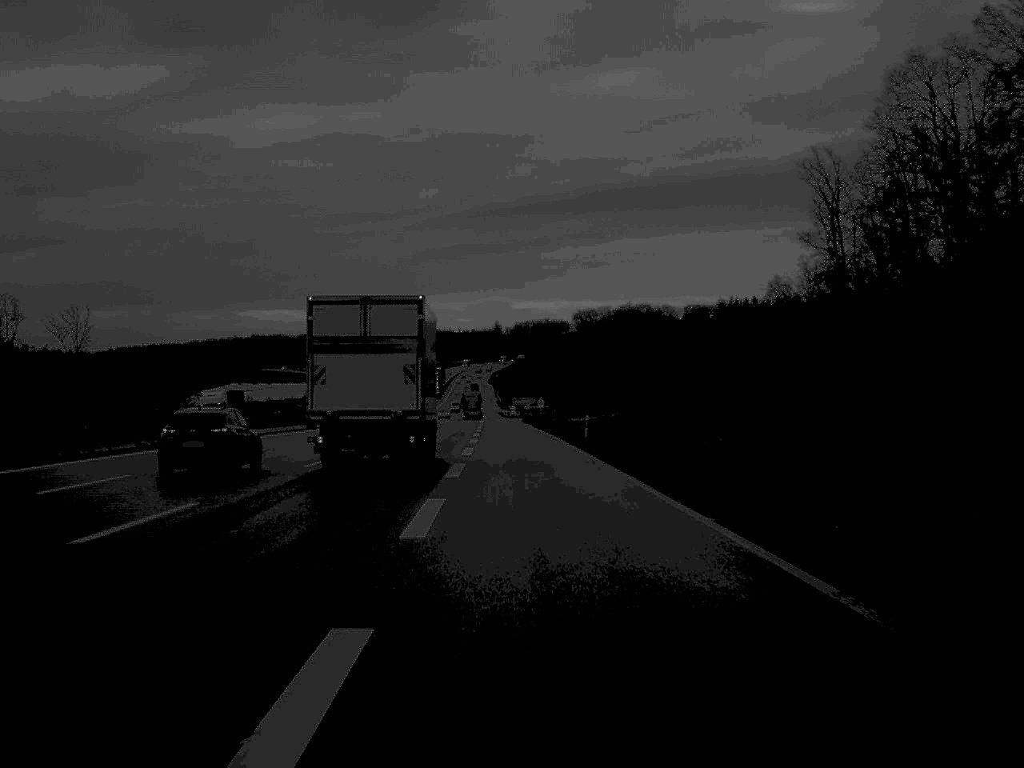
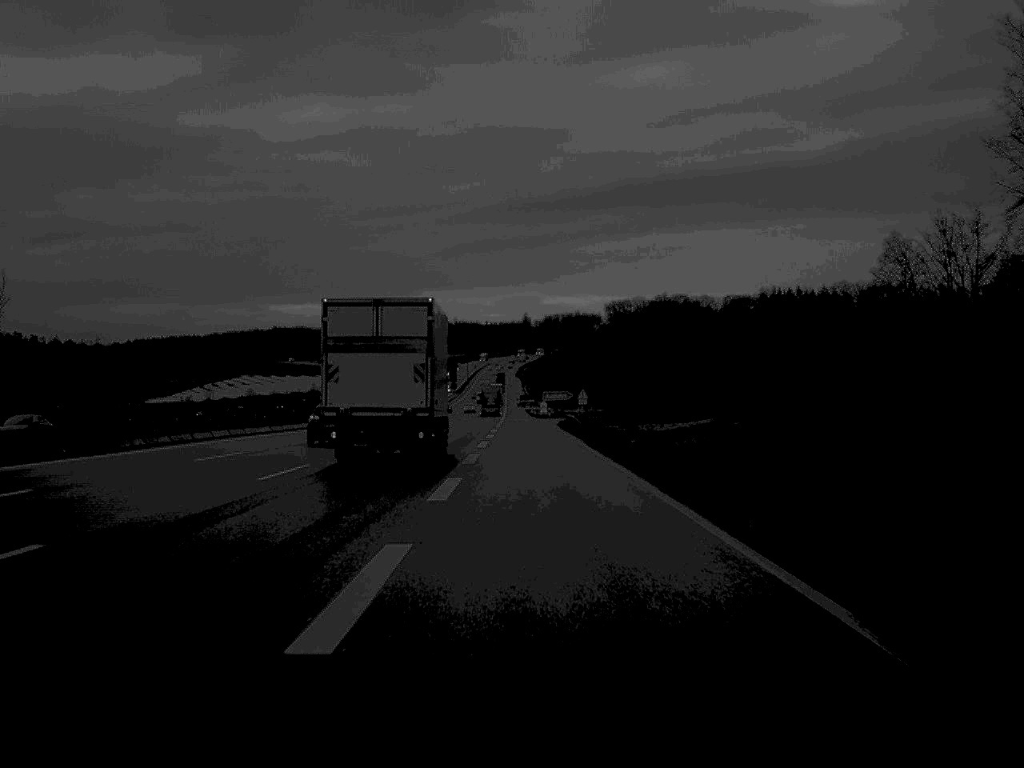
(-0.6, +42.6) m; -1°
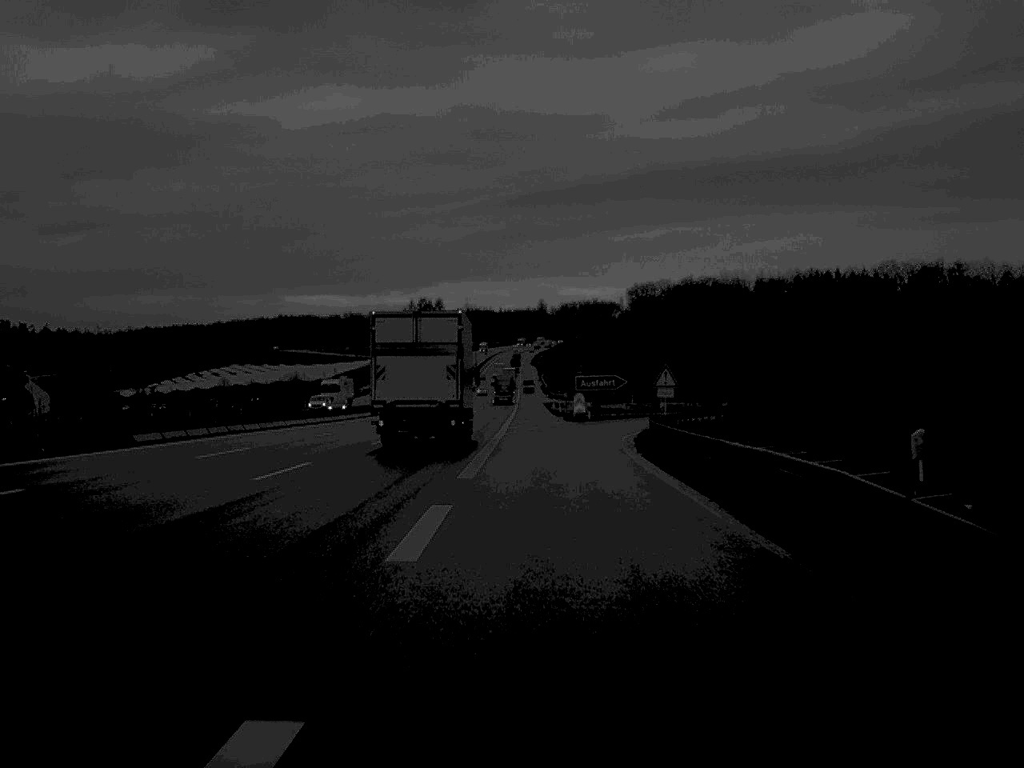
(-0.4, +54.7) m; -1°
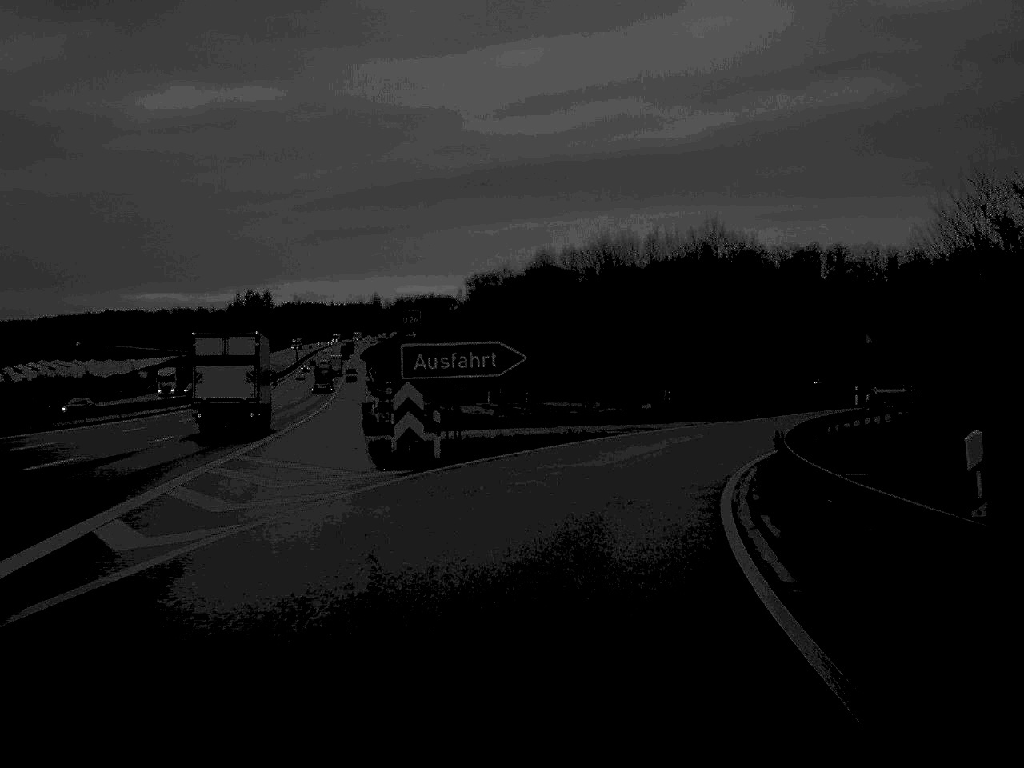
(+2.1, +48.7) m; +7°
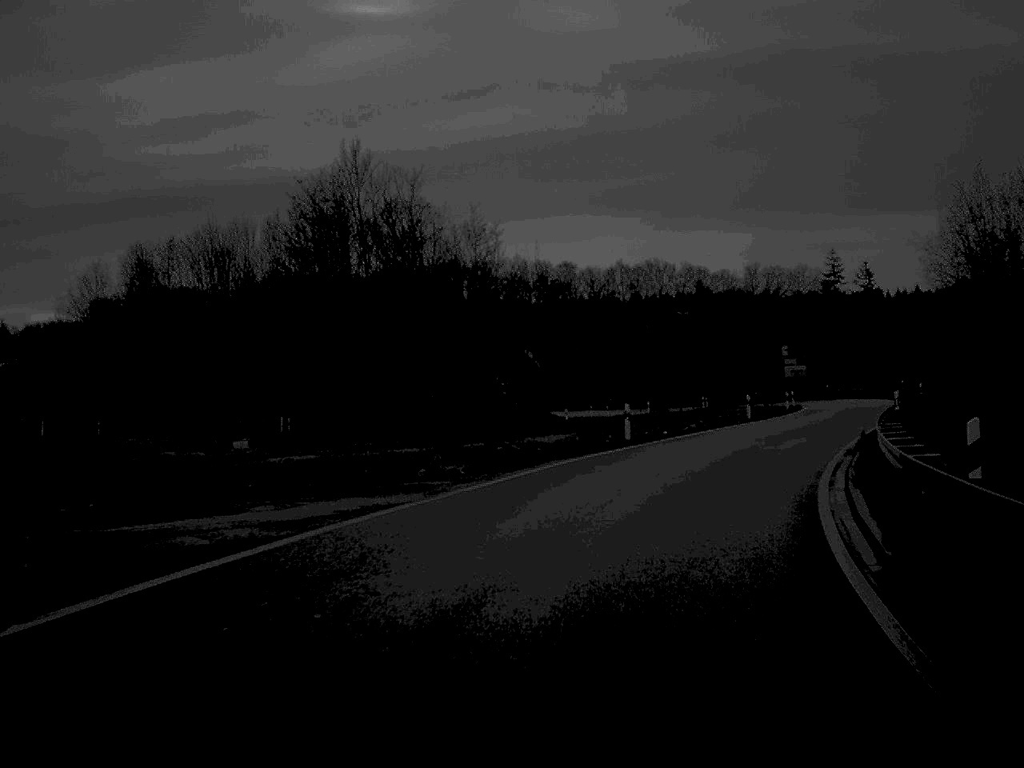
(+4.3, +32.7) m; +16°
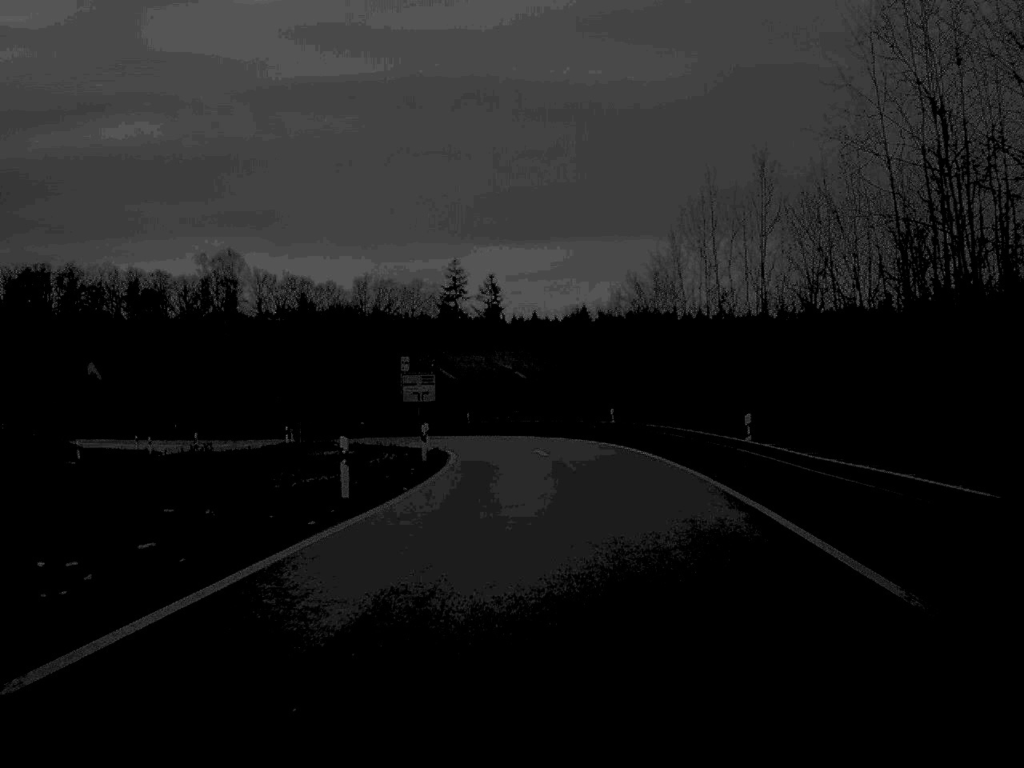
(+5.8, +33.5) m; +17°
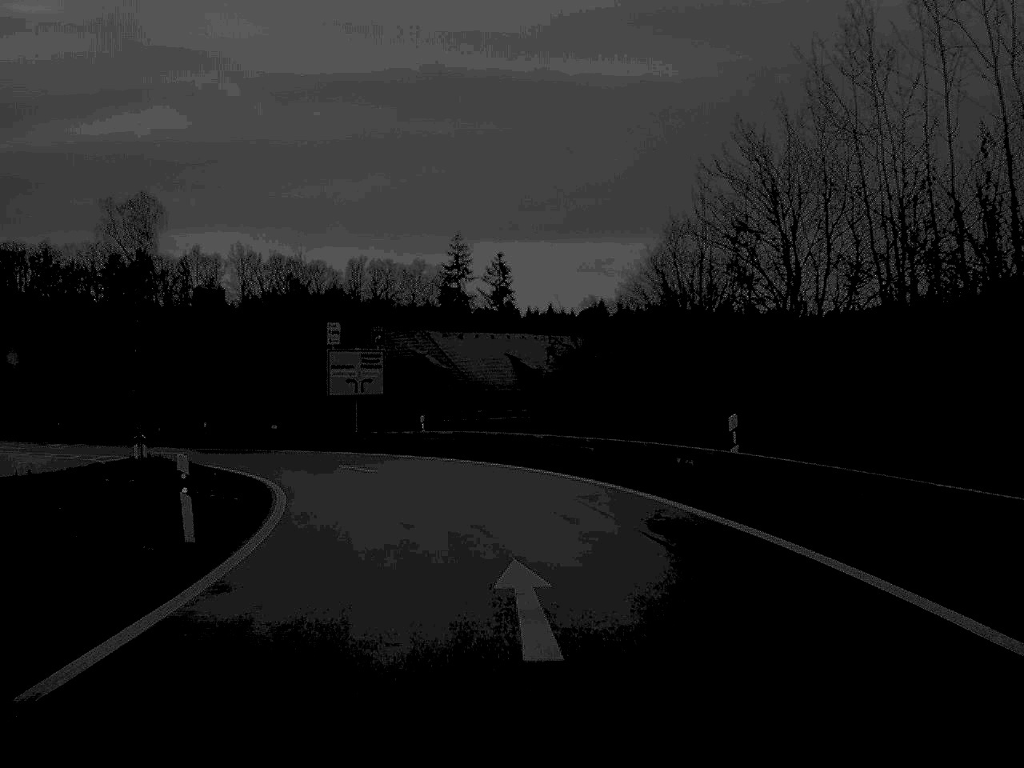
(+0.6, +31.1) m; -1°
